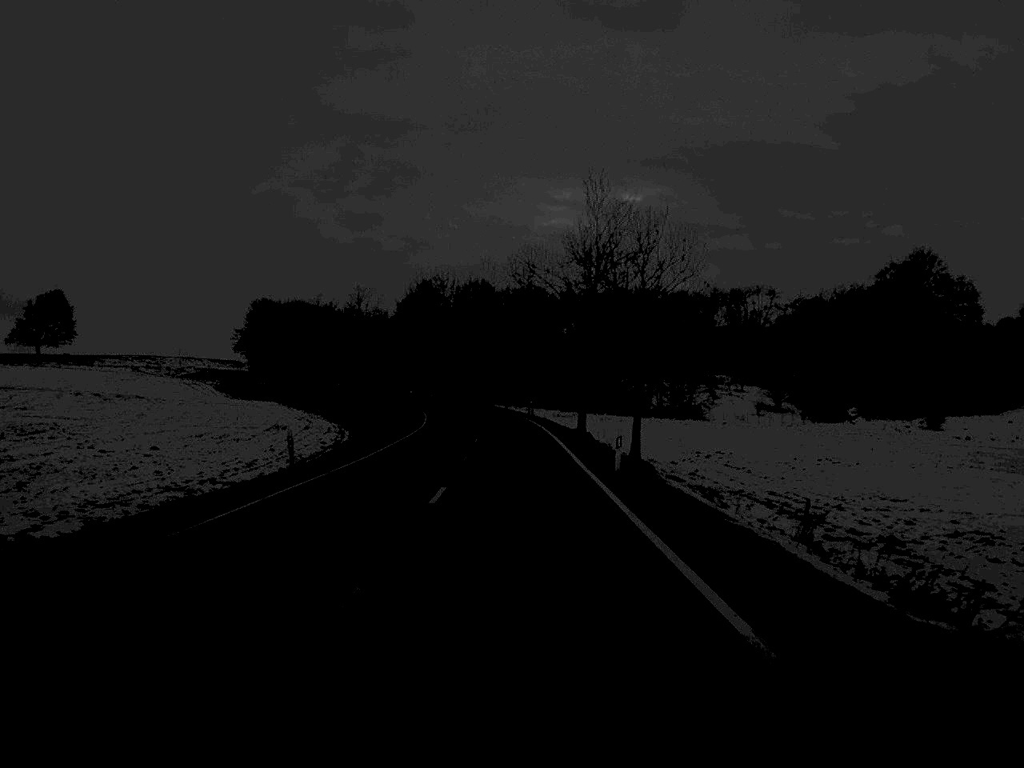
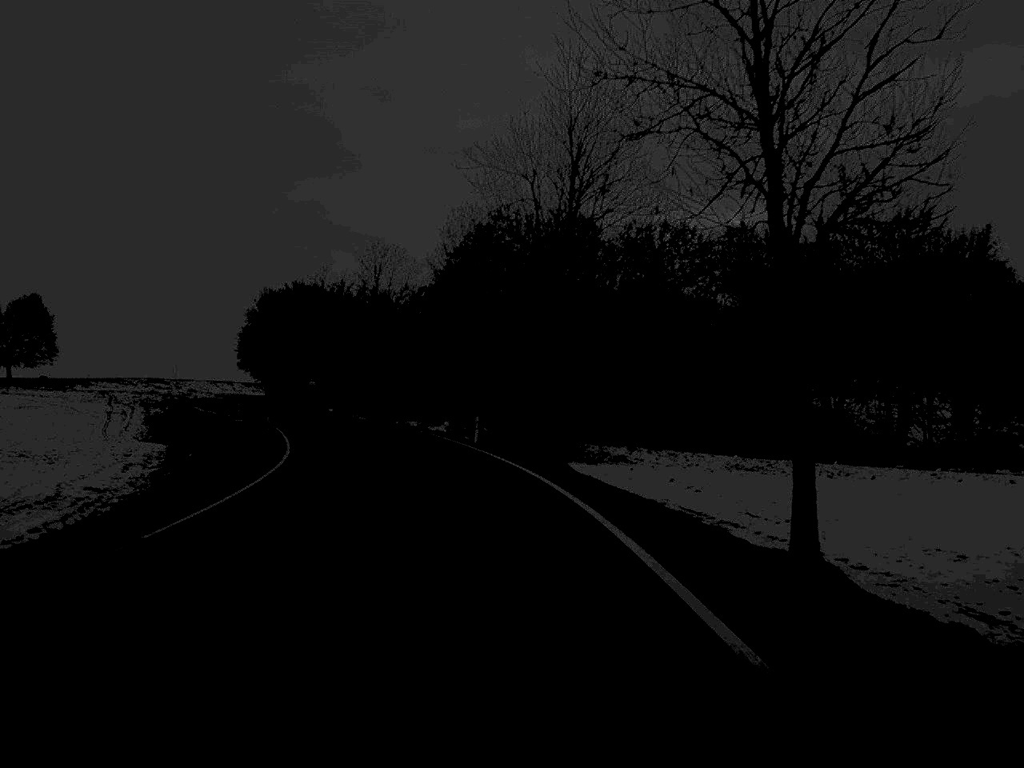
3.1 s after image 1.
(-1.9, +80.5) m; -5°
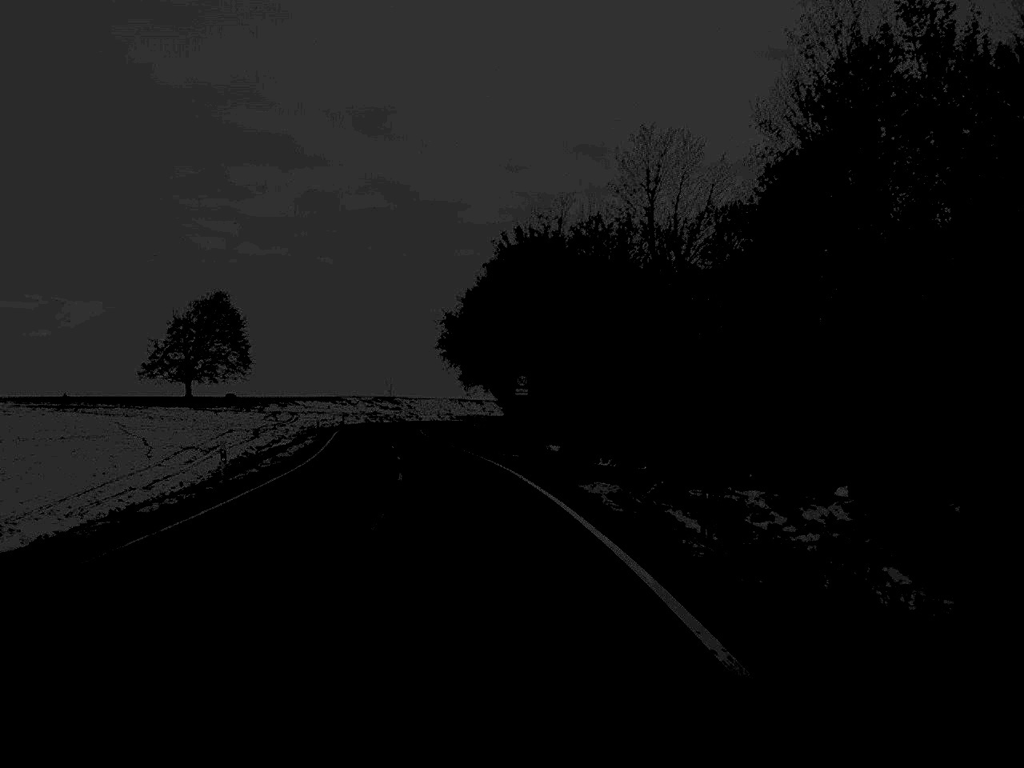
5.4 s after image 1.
(-6.1, +56.4) m; -13°
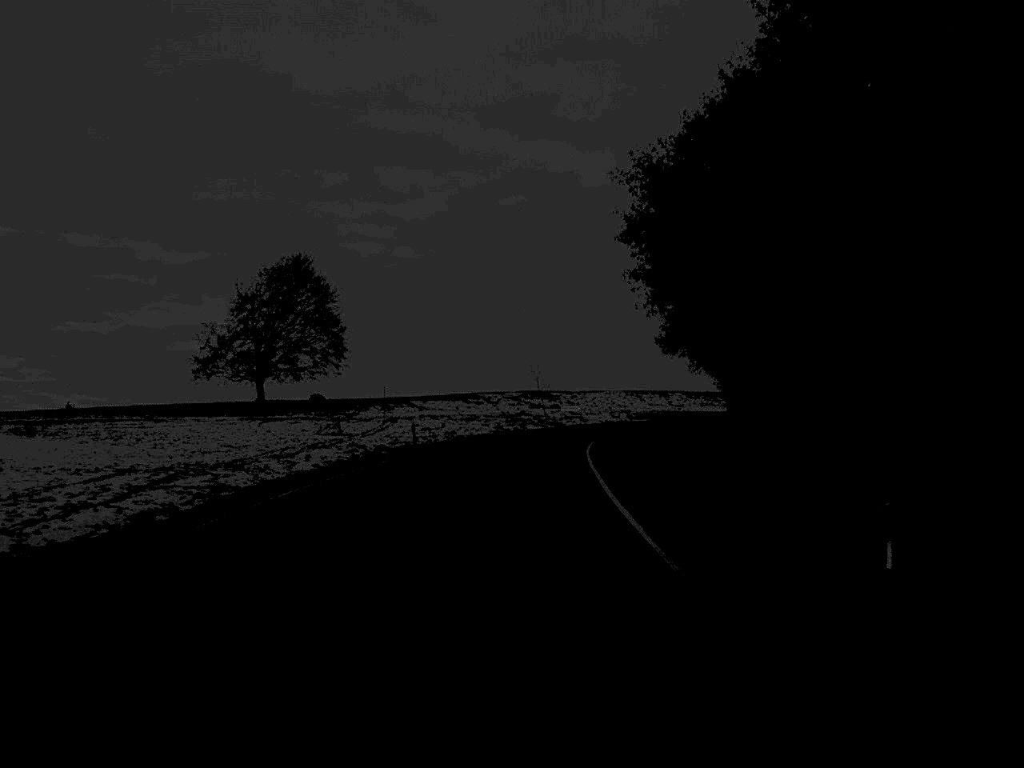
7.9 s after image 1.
(-4.6, +58.3) m; -7°
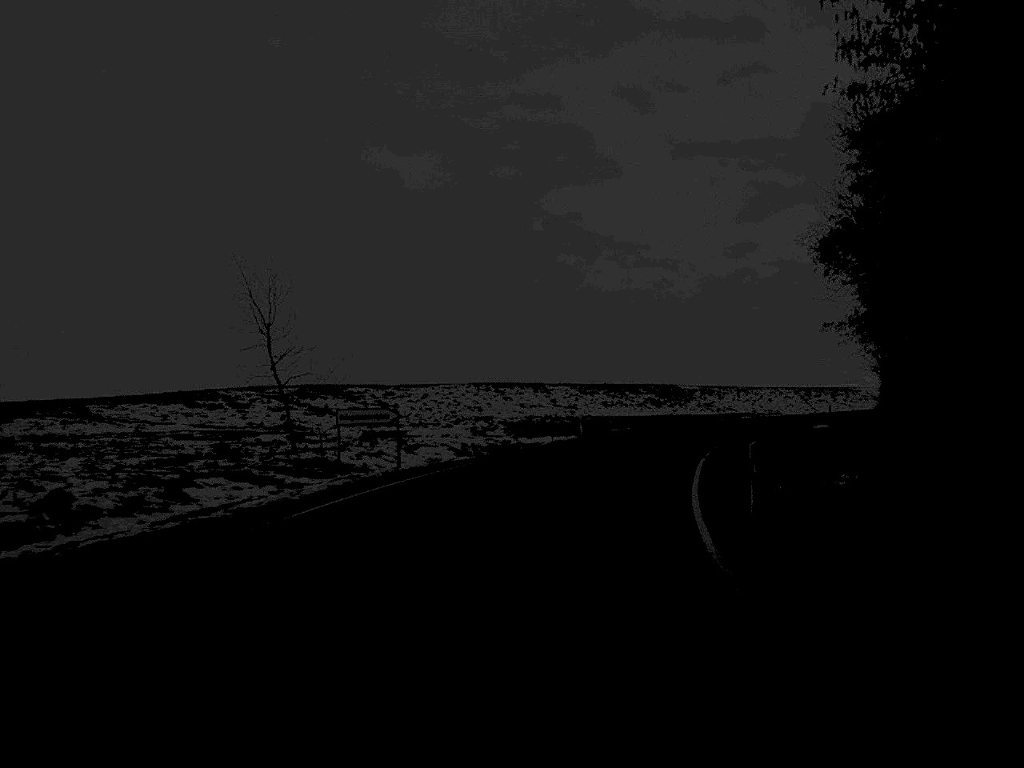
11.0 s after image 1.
(+3.3, +71.1) m; +8°
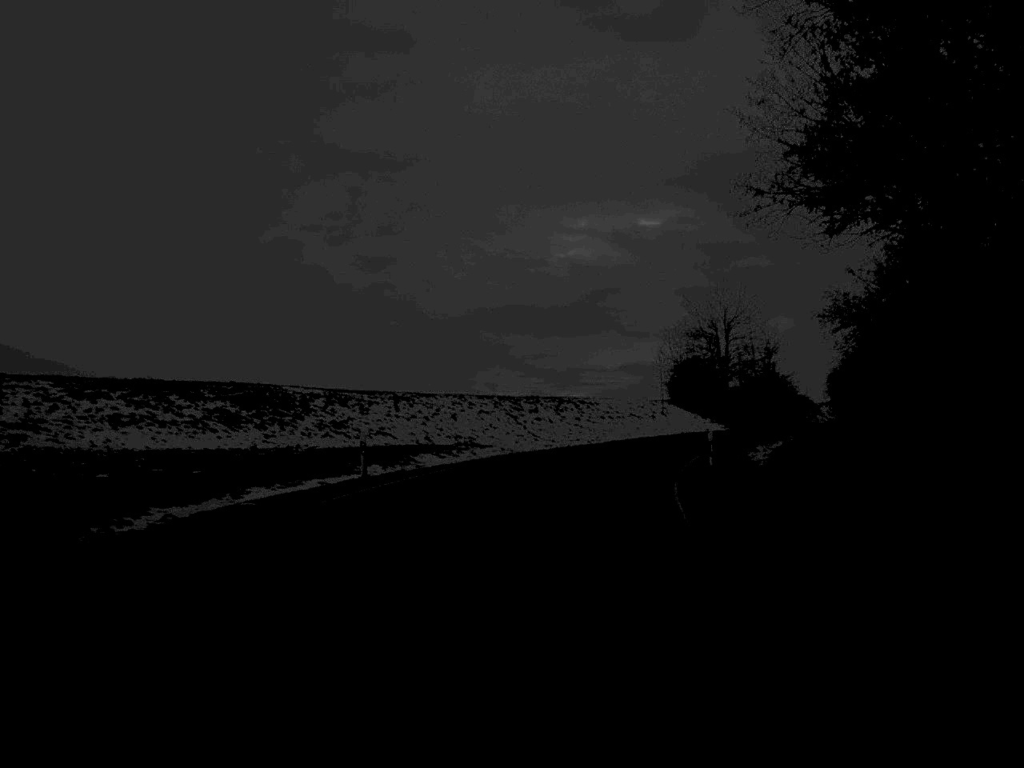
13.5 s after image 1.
(+8.1, +56.3) m; +16°
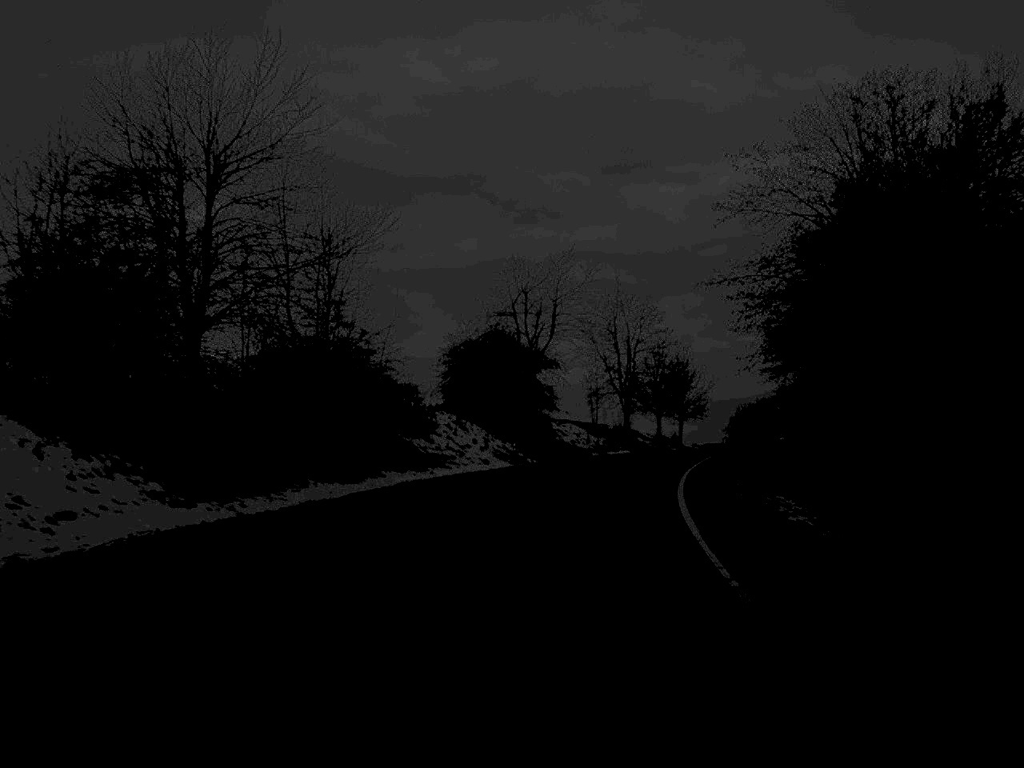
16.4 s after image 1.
(+12.4, +68.7) m; +21°
